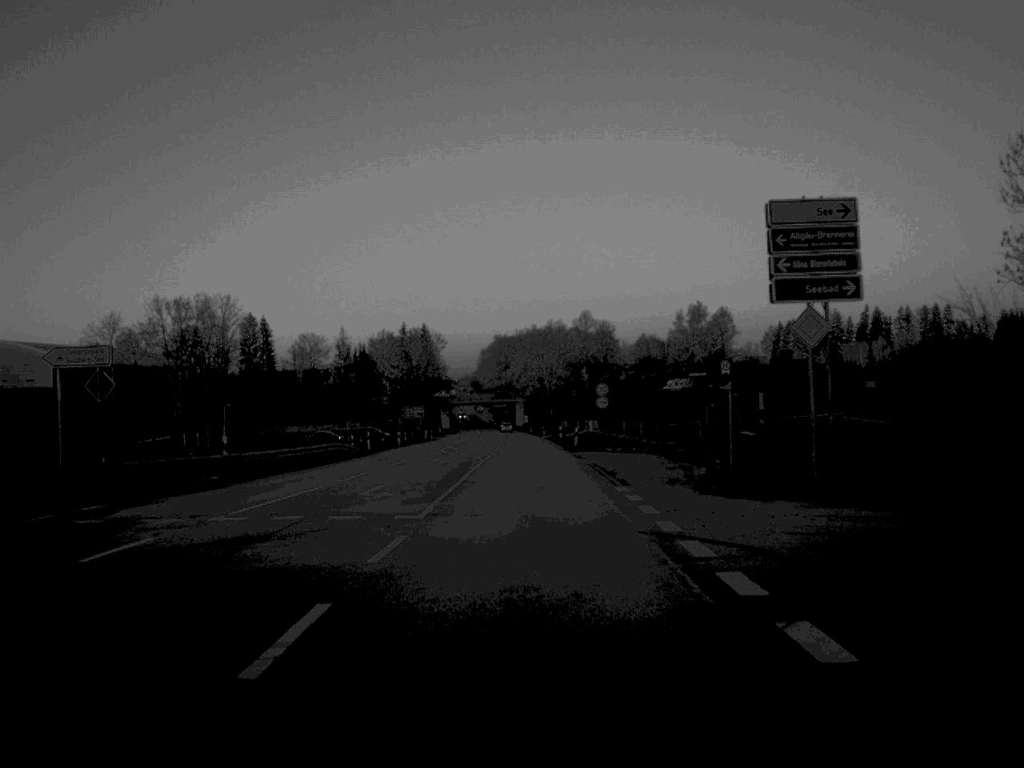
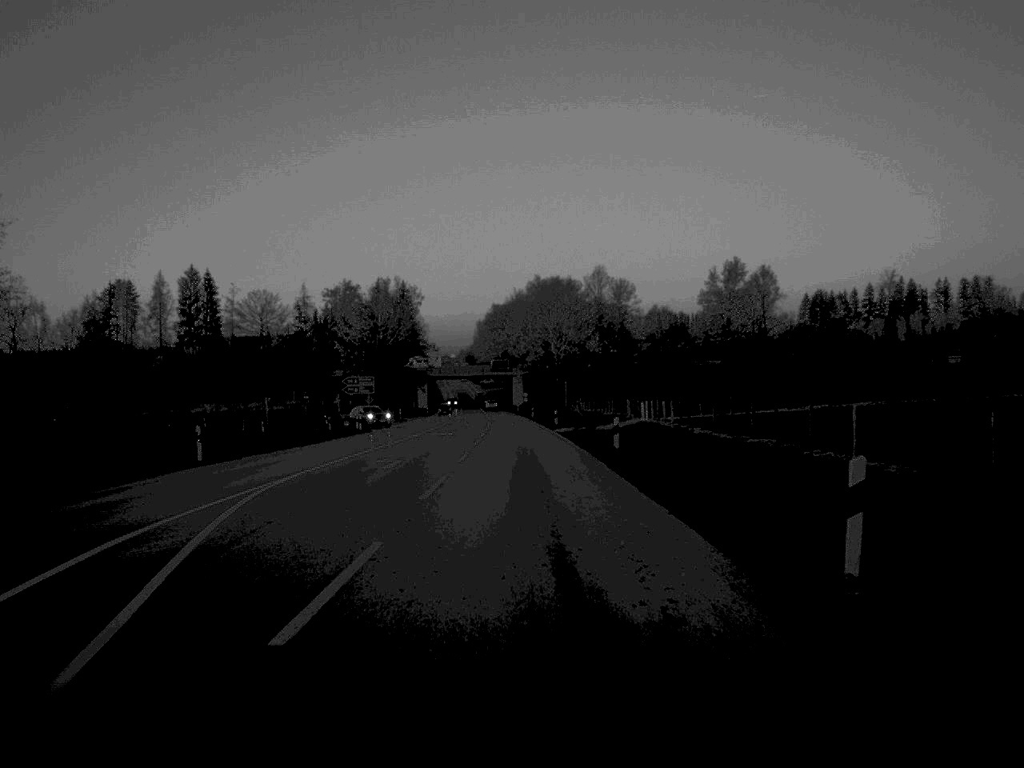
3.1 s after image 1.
(-0.1, +57.1) m; 0°
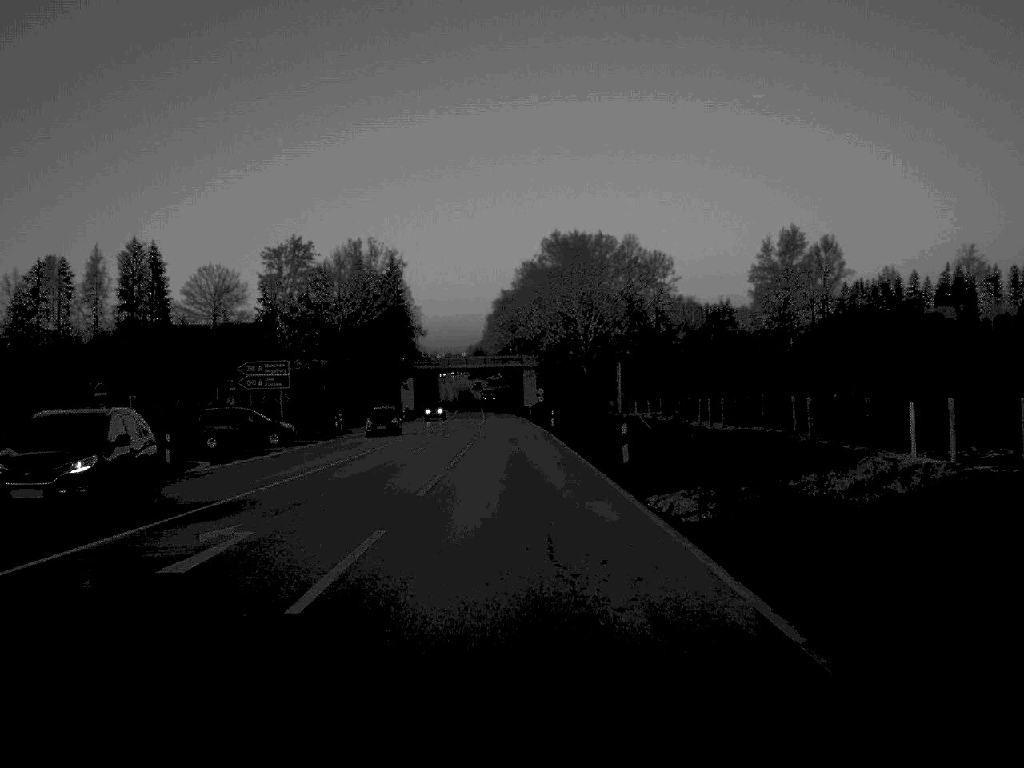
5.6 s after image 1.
(-0.2, +47.4) m; -1°
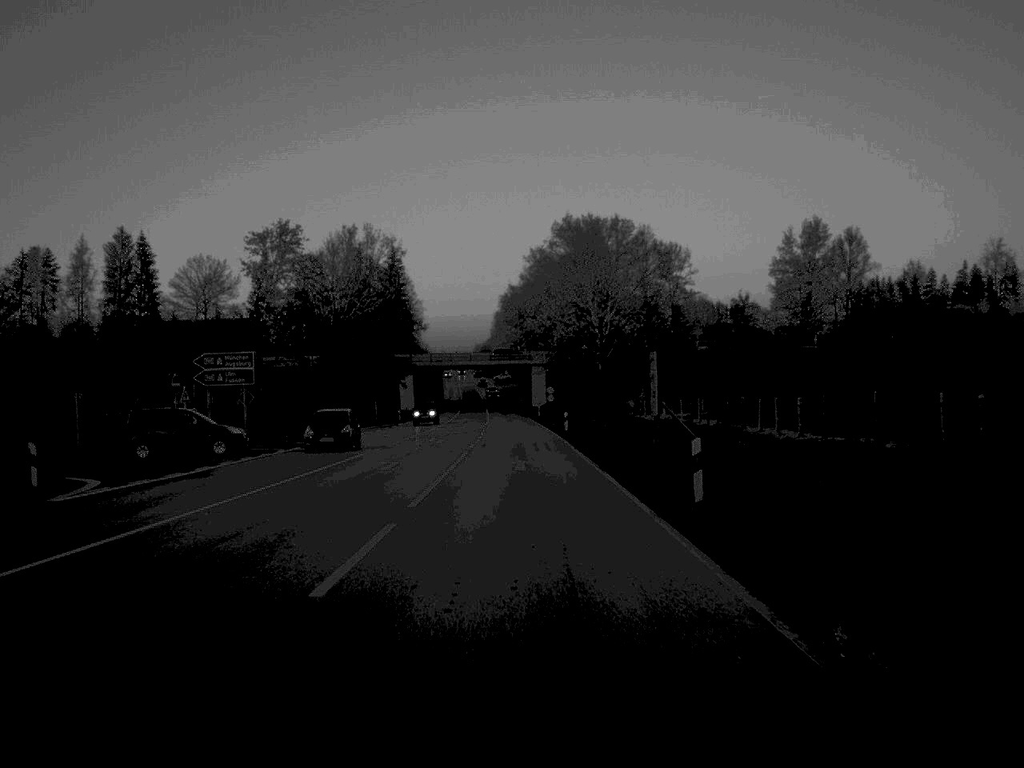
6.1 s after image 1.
(0.0, +11.4) m; 0°
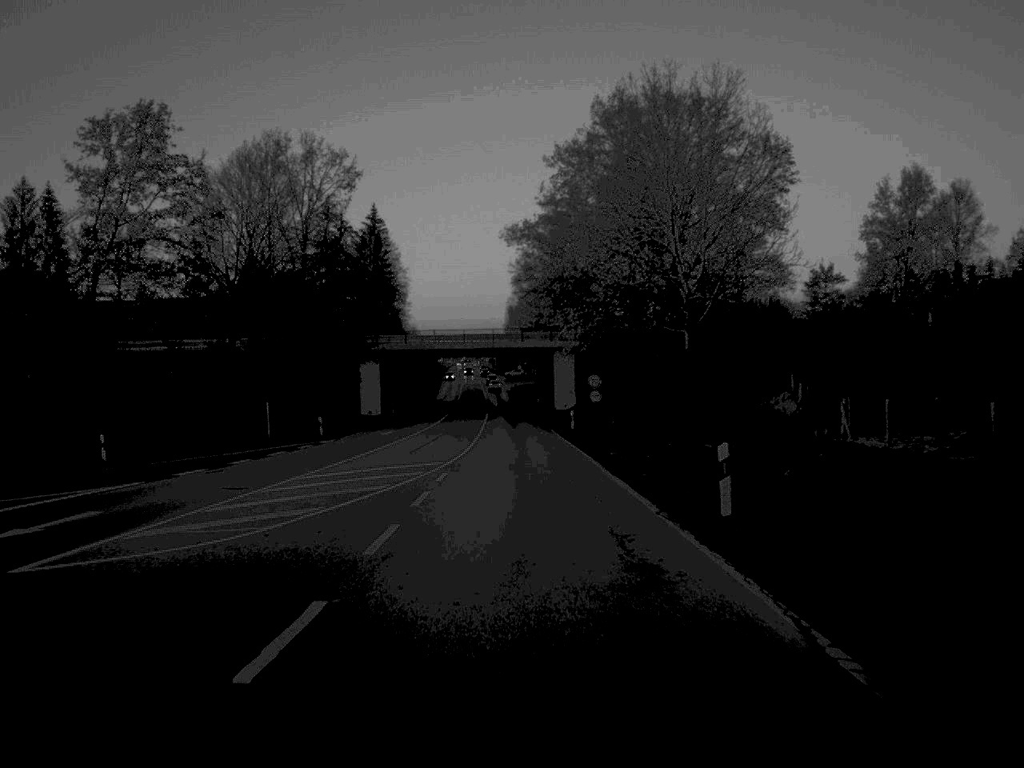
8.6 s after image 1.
(-0.4, +48.5) m; -1°
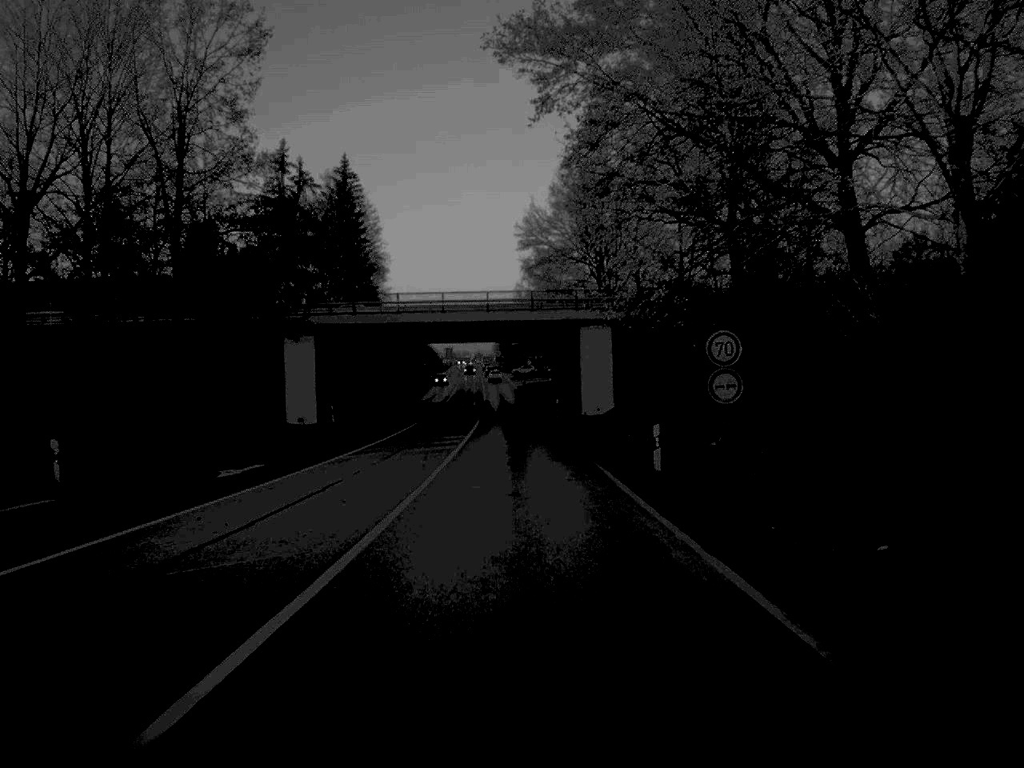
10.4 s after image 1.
(-0.1, +35.6) m; -1°
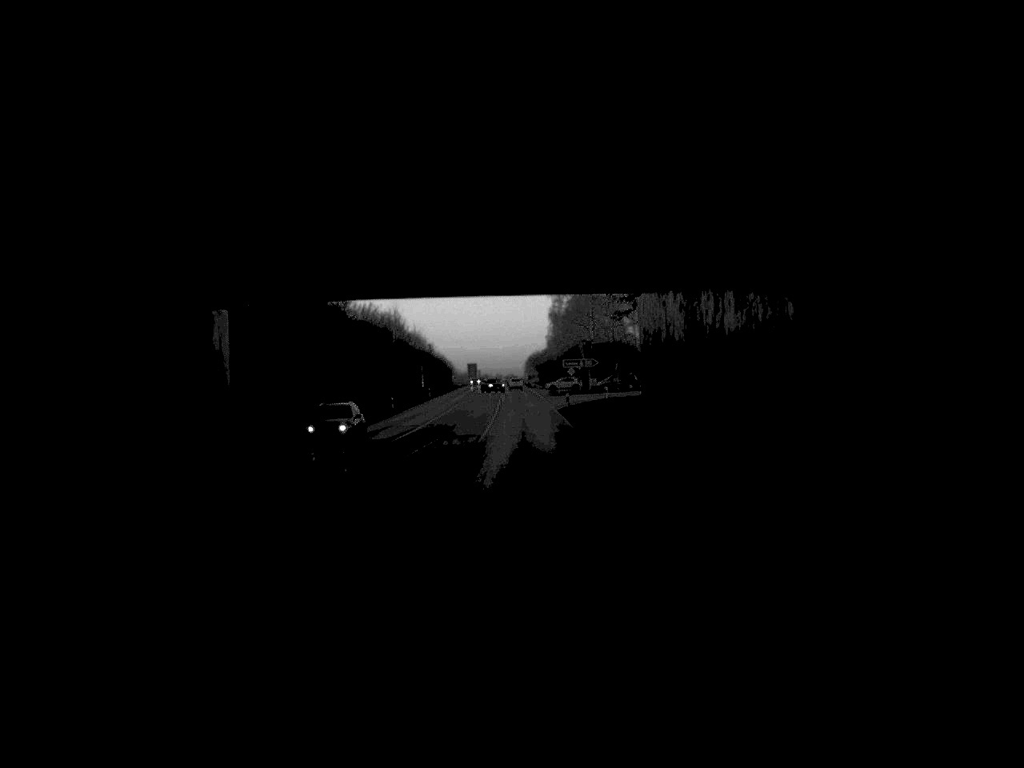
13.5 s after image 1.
(-0.7, +60.4) m; -2°
